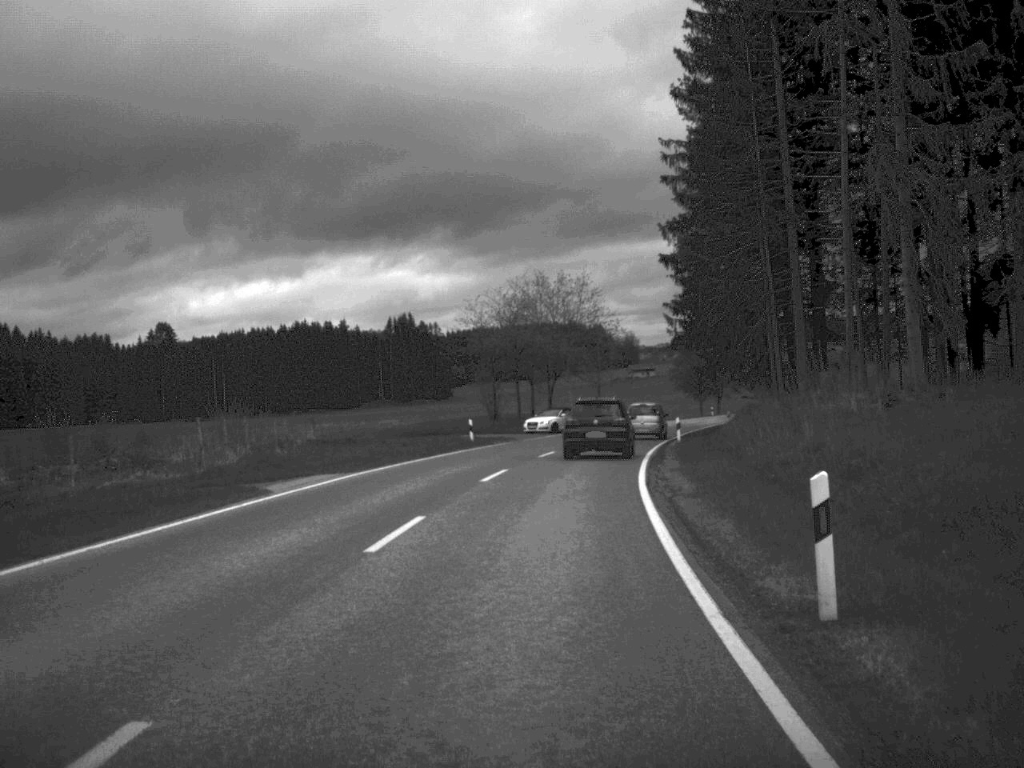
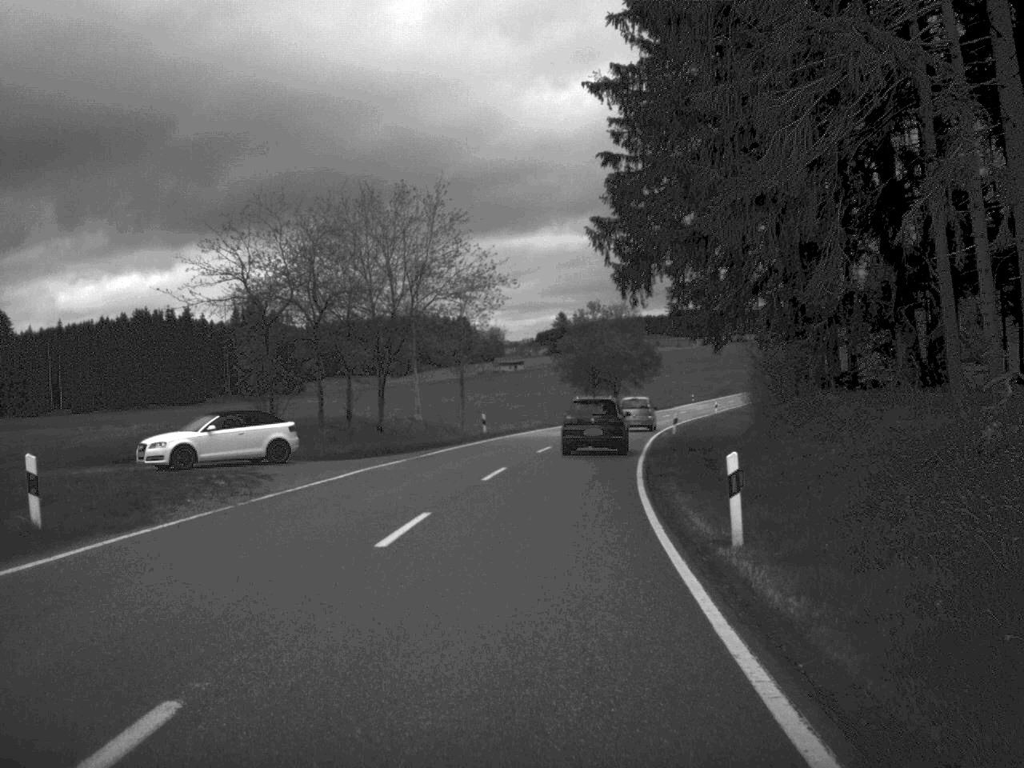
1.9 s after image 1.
(+1.8, +33.9) m; +6°
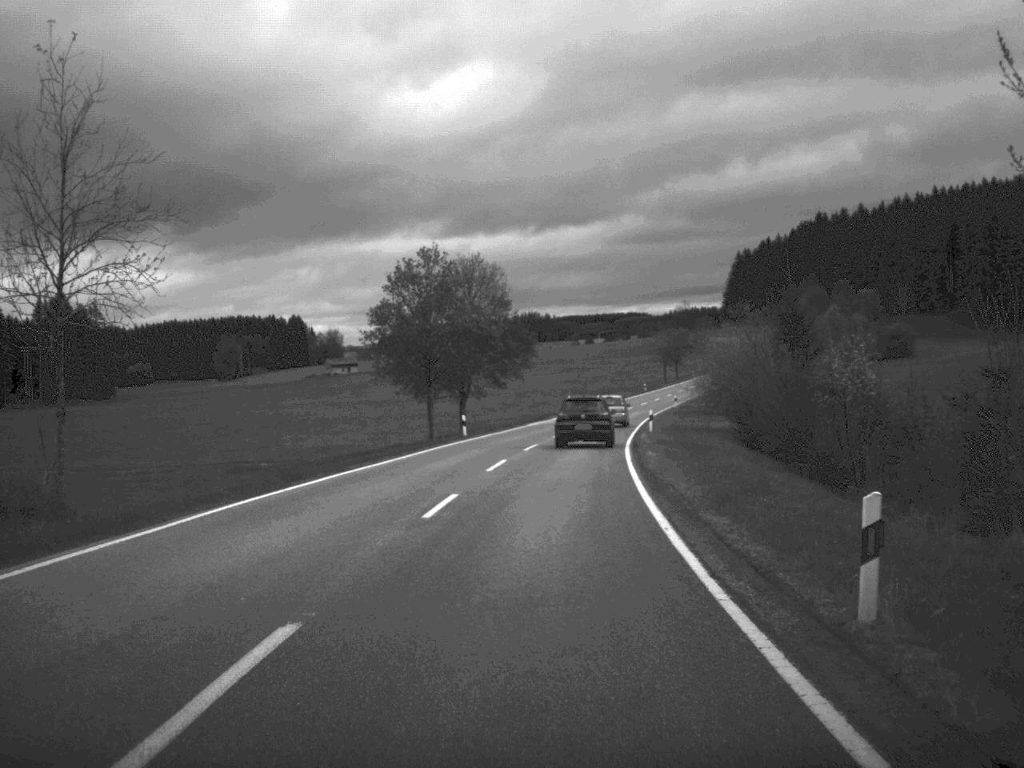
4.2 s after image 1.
(+2.6, +44.3) m; +7°
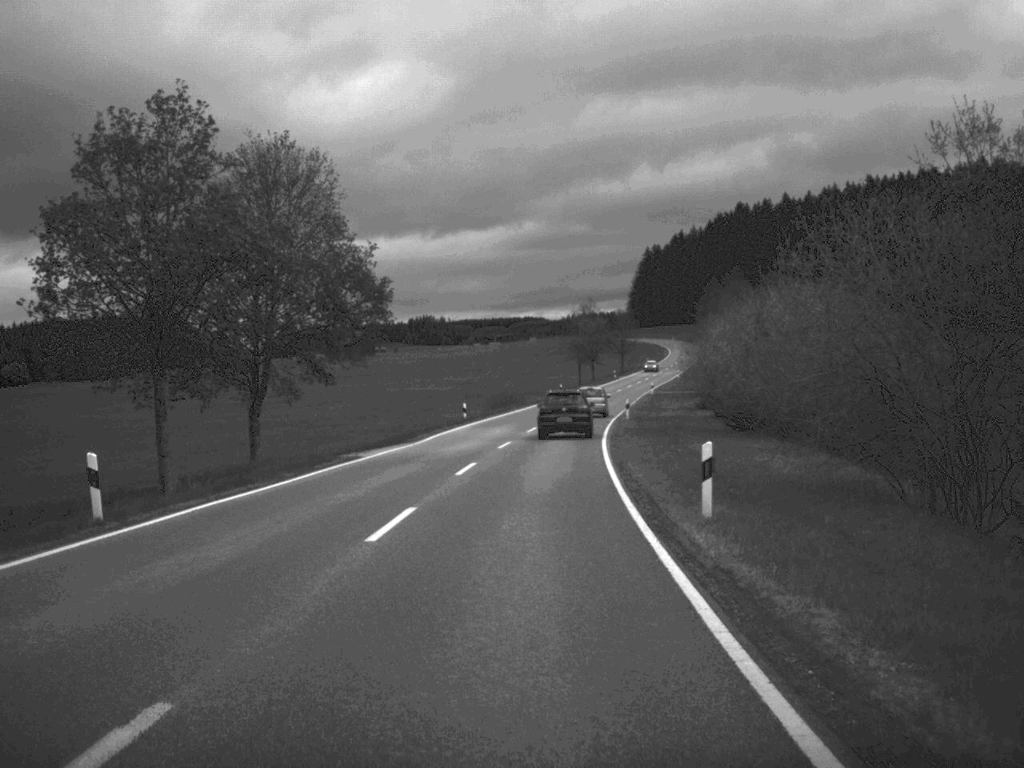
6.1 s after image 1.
(+1.5, +37.2) m; +5°
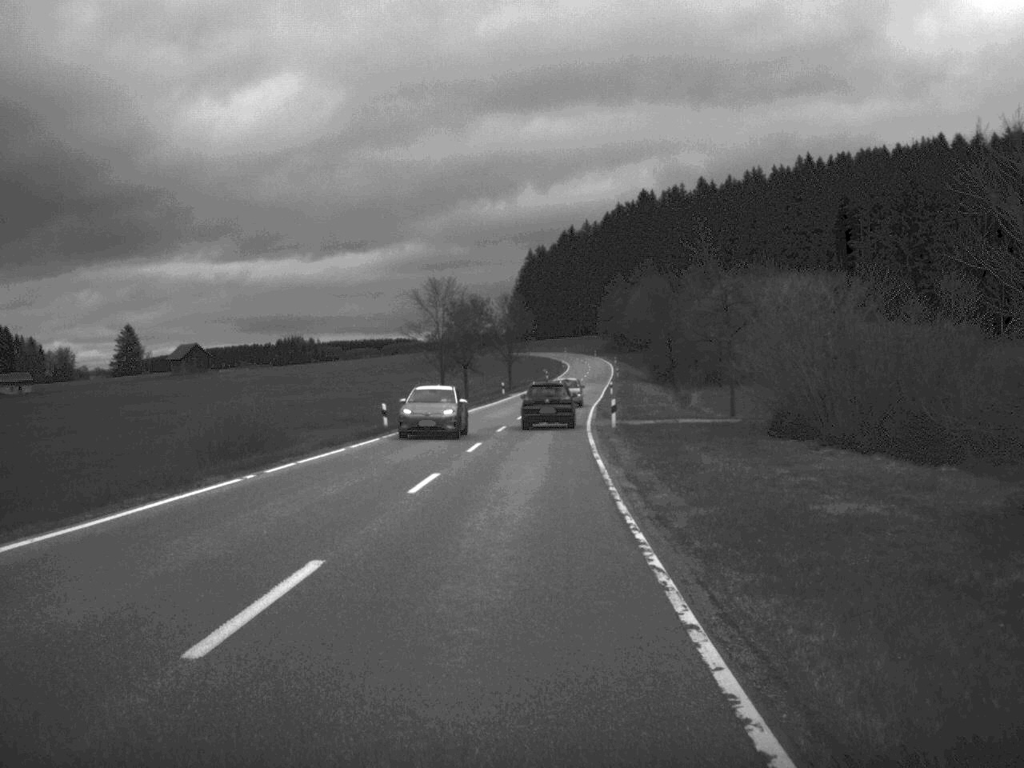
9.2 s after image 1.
(+3.2, +64.8) m; +5°
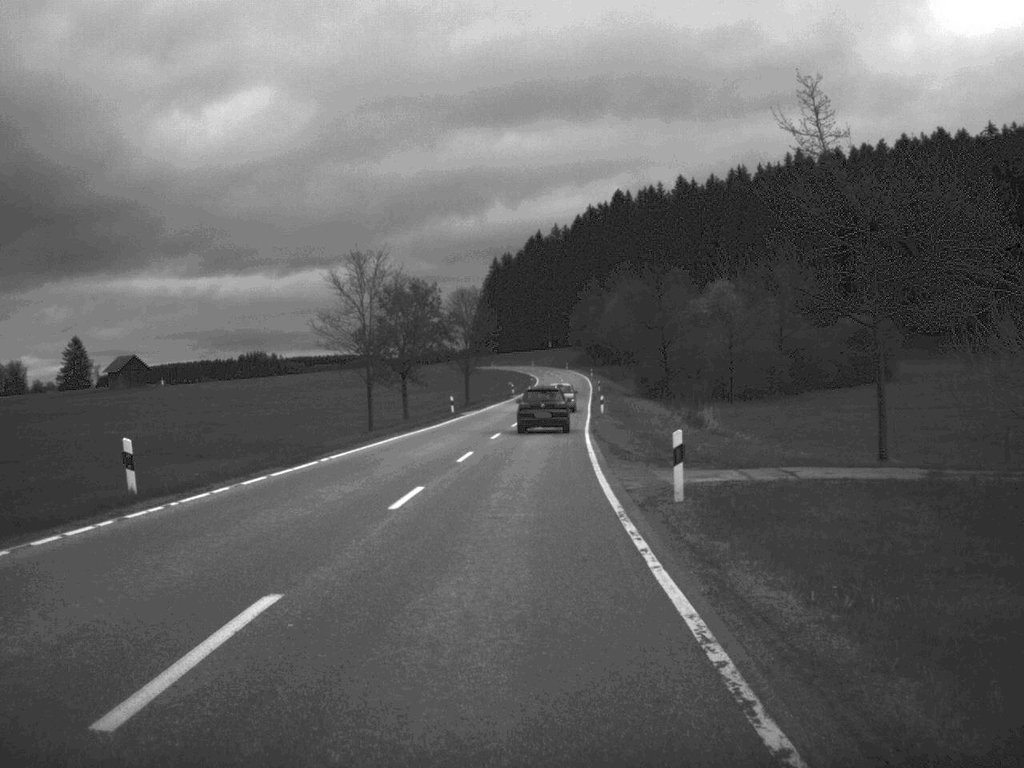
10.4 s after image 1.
(+0.3, +25.3) m; +1°
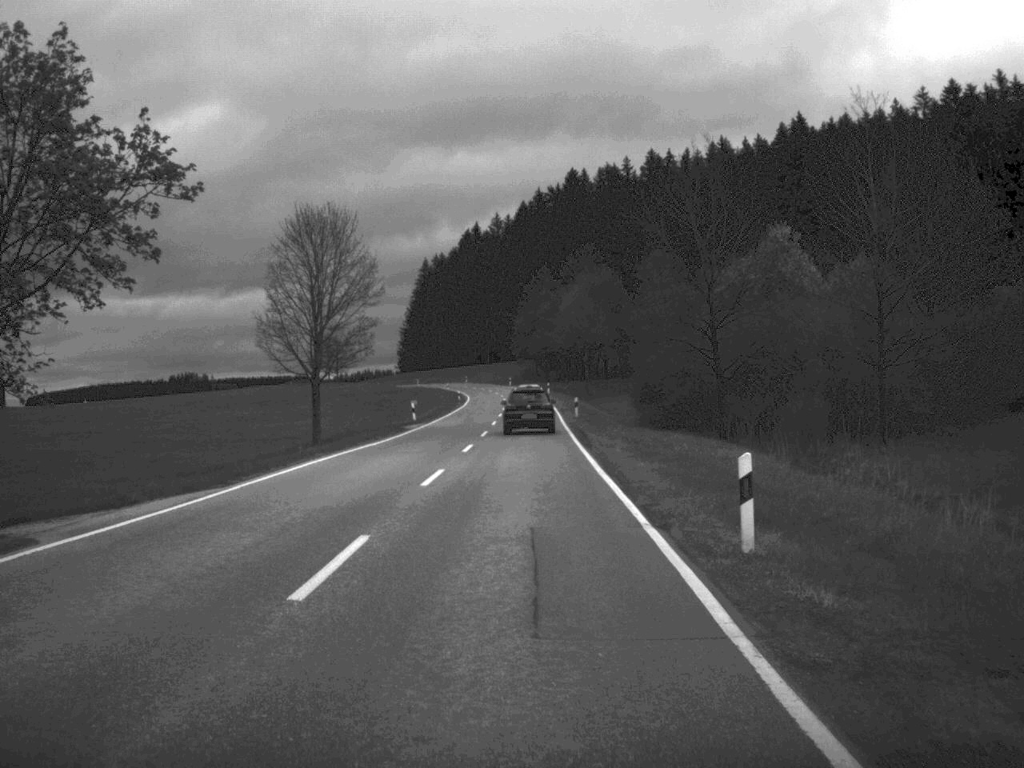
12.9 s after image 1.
(+1.2, +54.3) m; +3°
